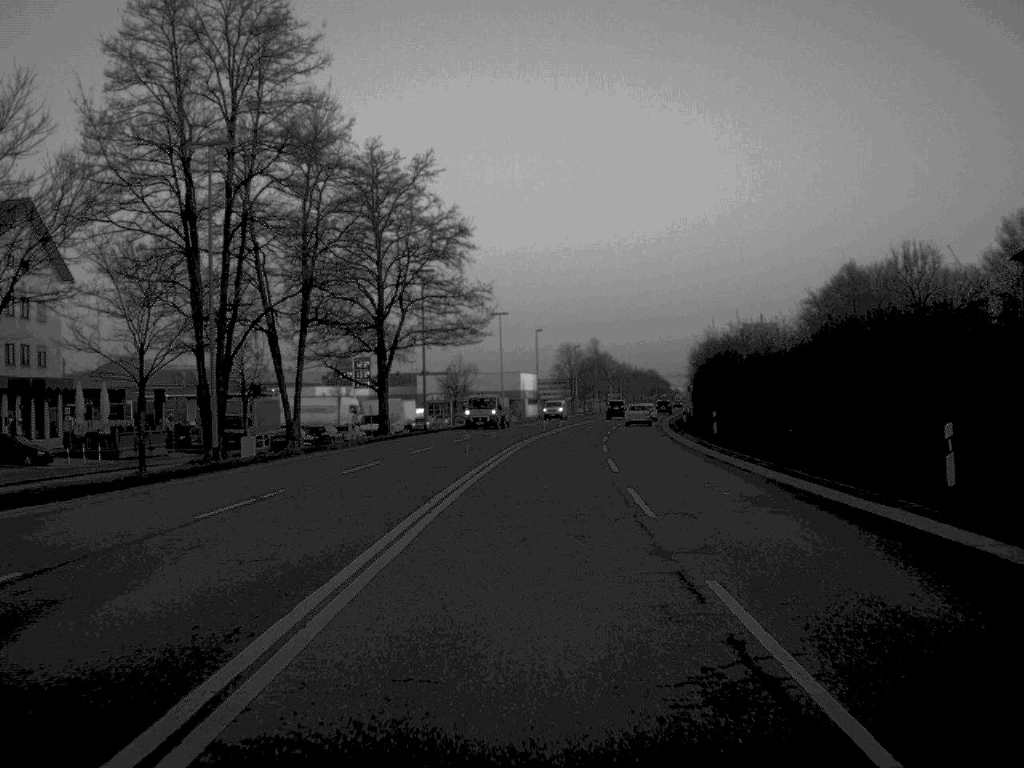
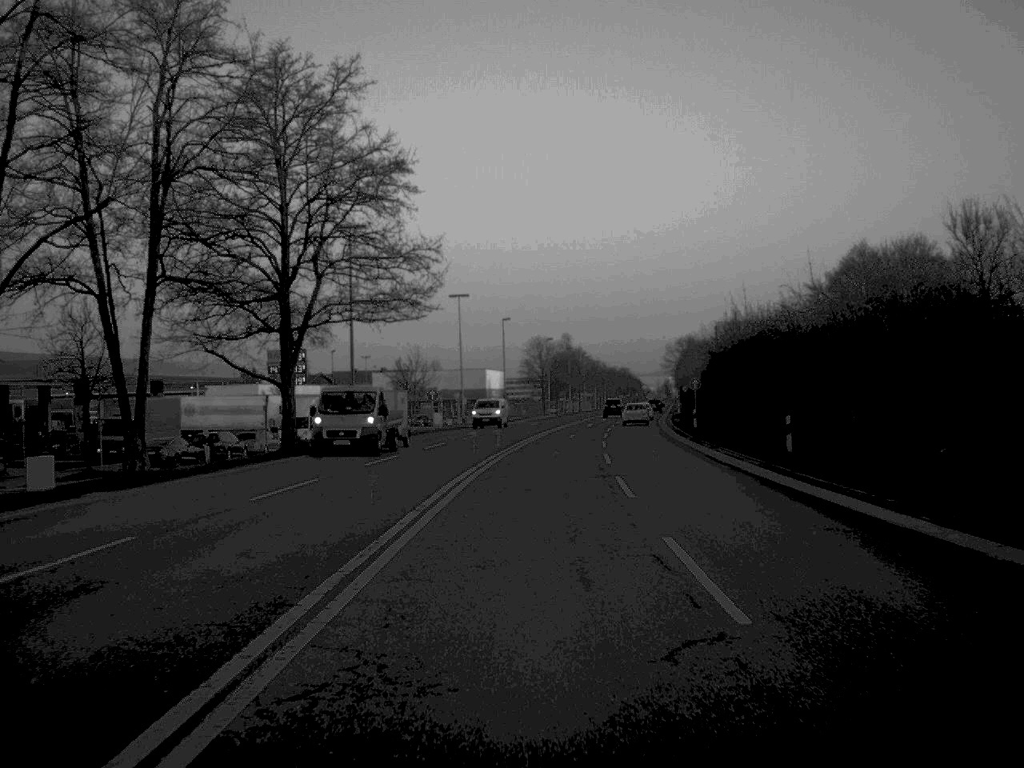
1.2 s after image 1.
(+0.3, +20.2) m; +1°
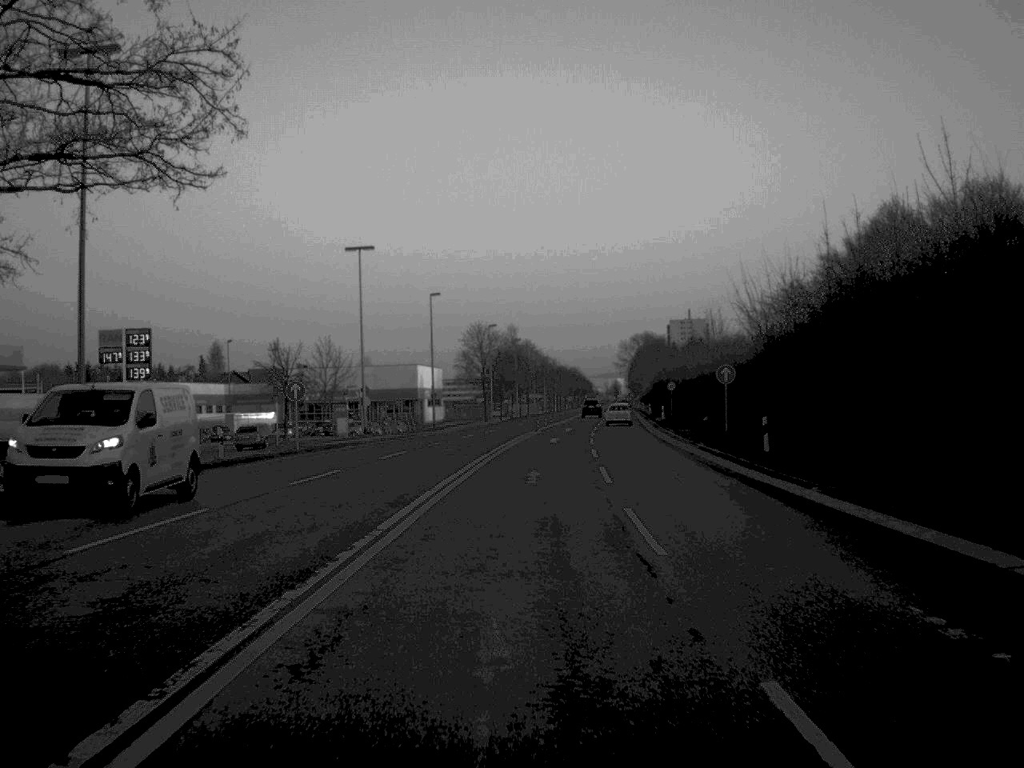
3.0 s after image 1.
(+0.7, +31.7) m; +2°
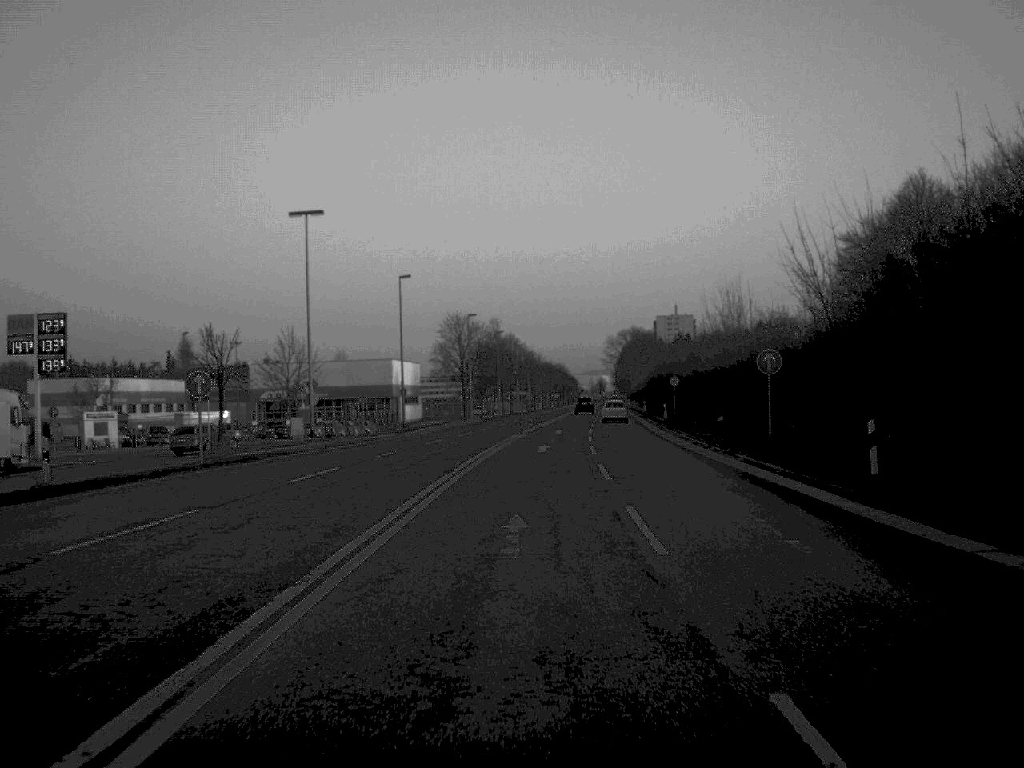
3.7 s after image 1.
(+0.1, +12.3) m; +1°
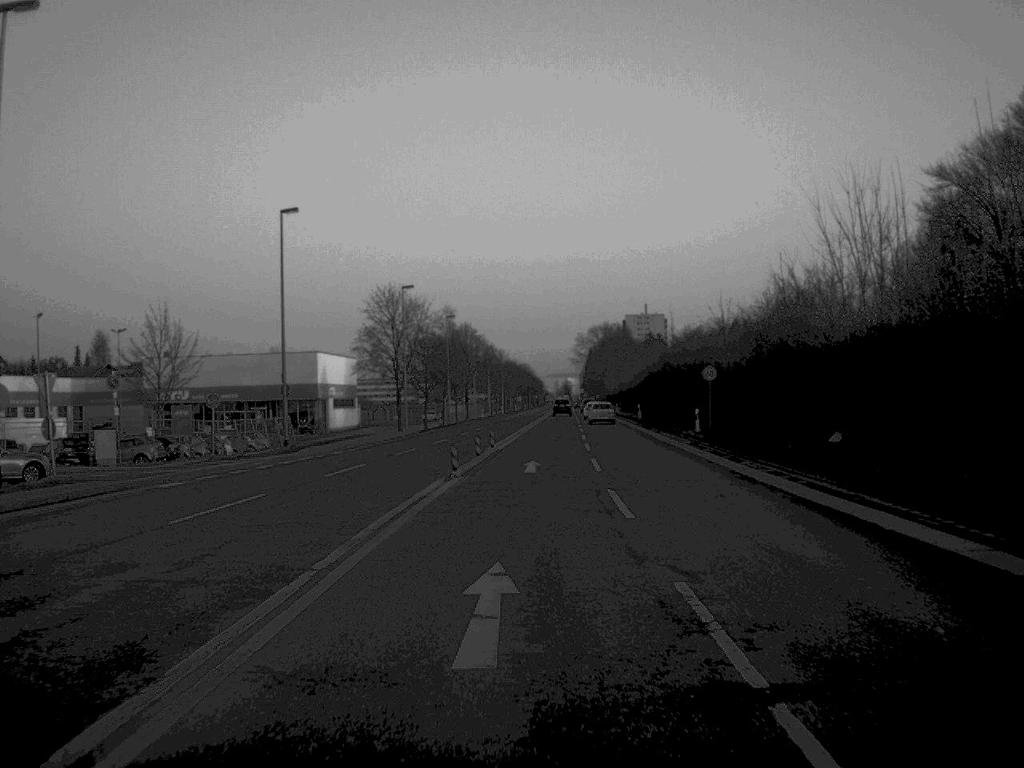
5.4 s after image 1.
(+0.5, +31.6) m; +2°
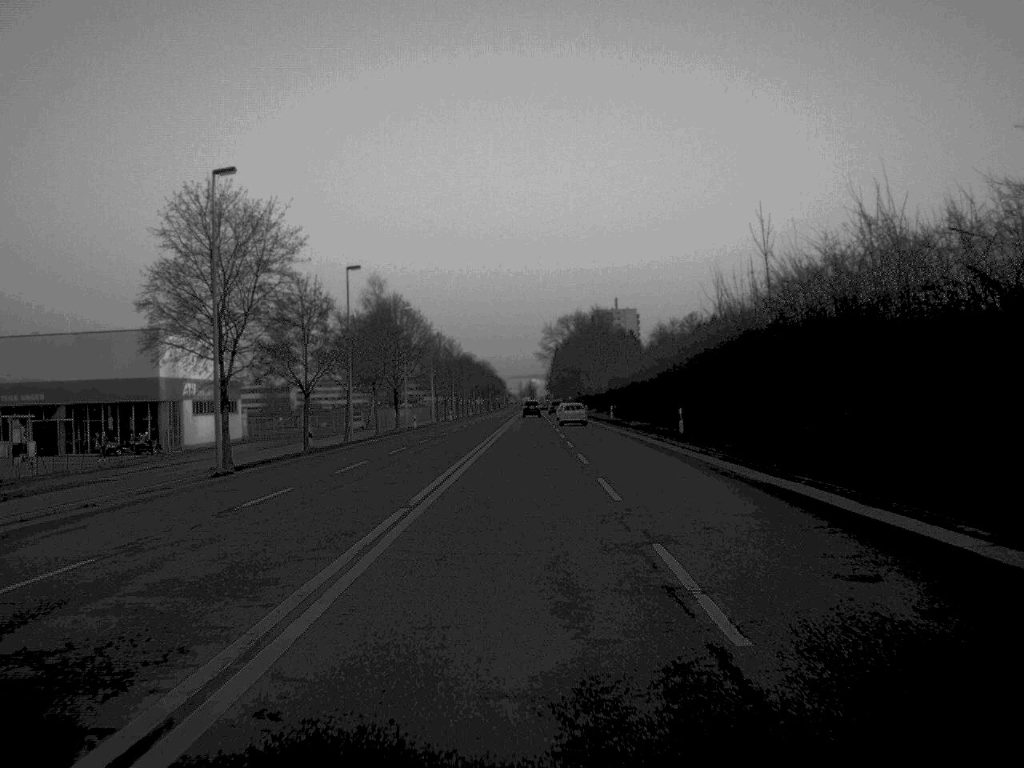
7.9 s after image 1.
(+0.8, +44.9) m; +2°
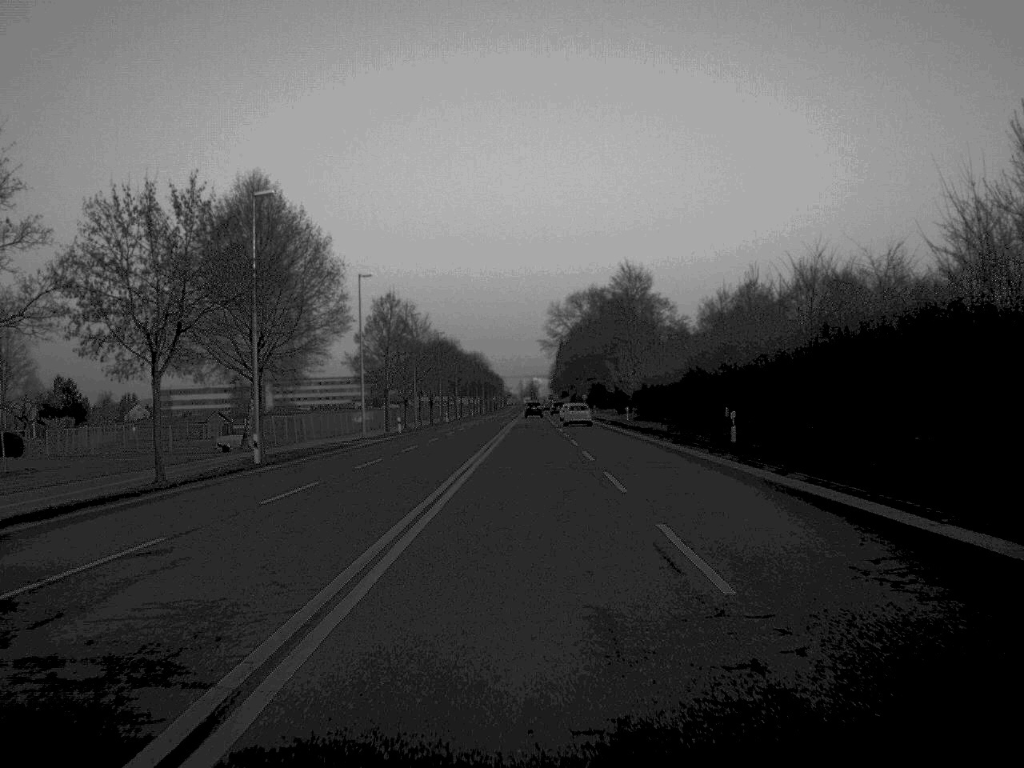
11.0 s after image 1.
(+0.1, +57.1) m; 0°
